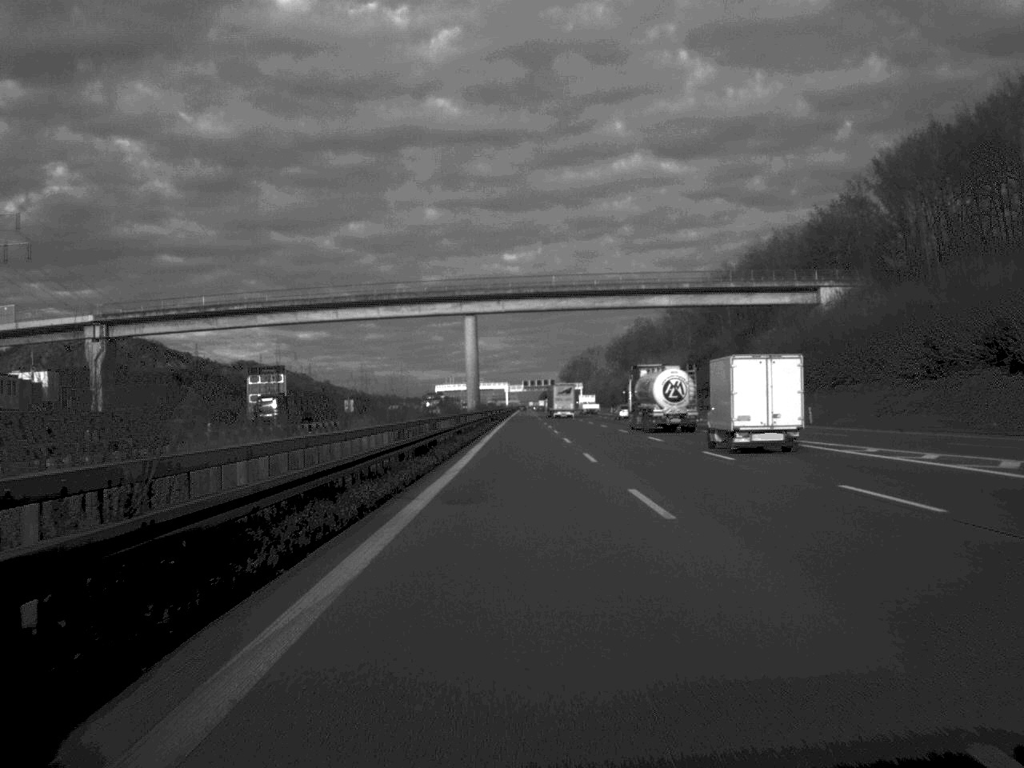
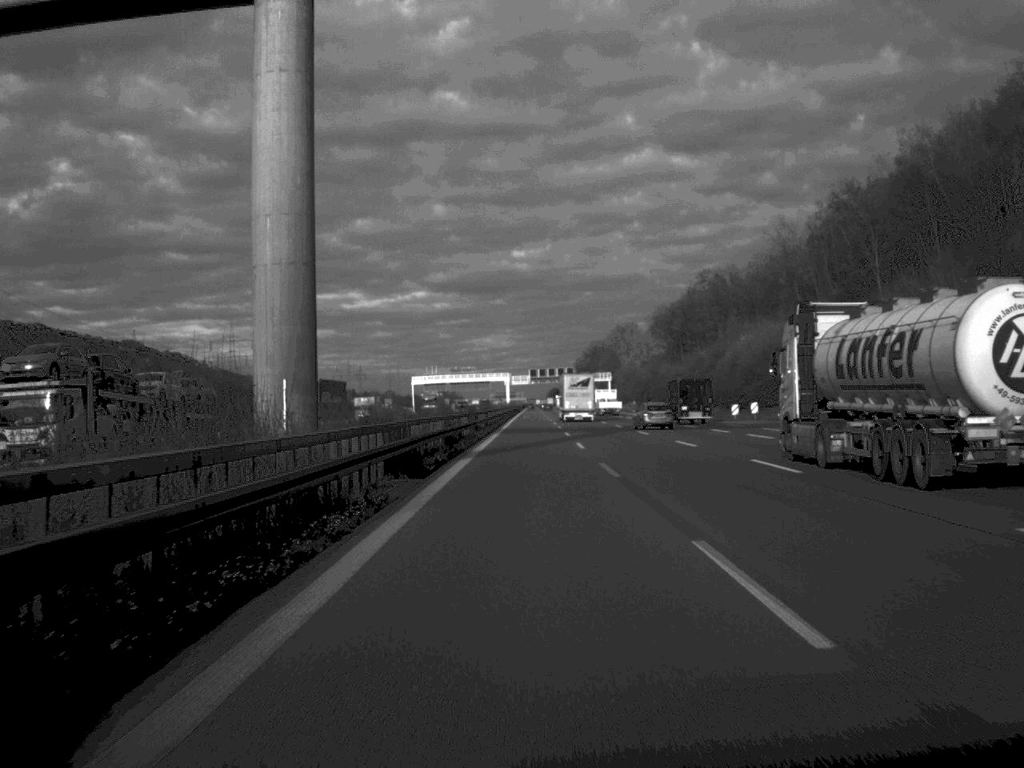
(-0.3, +98.3) m; 0°
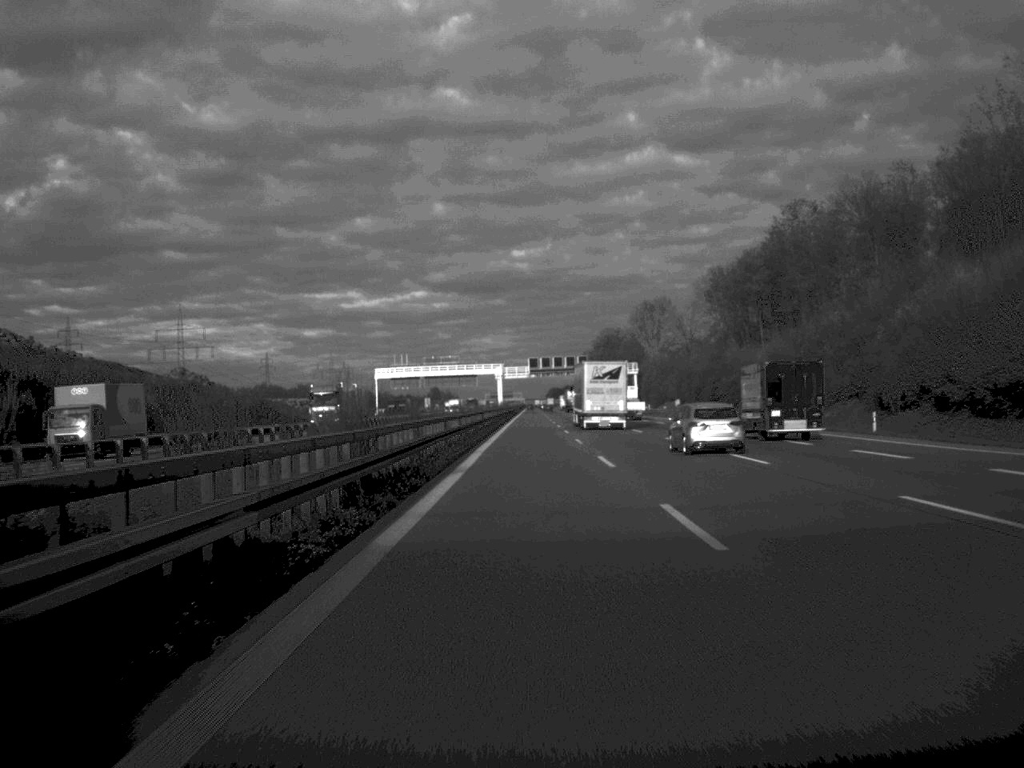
(0.0, +66.5) m; 0°
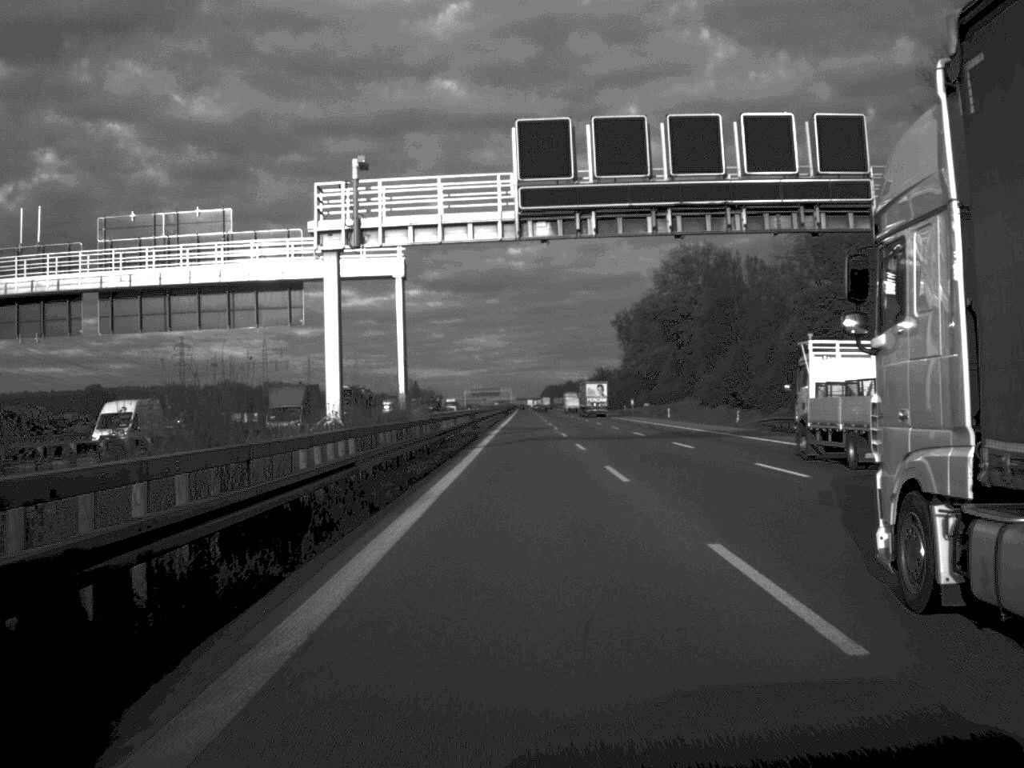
(+0.5, +166.4) m; 0°
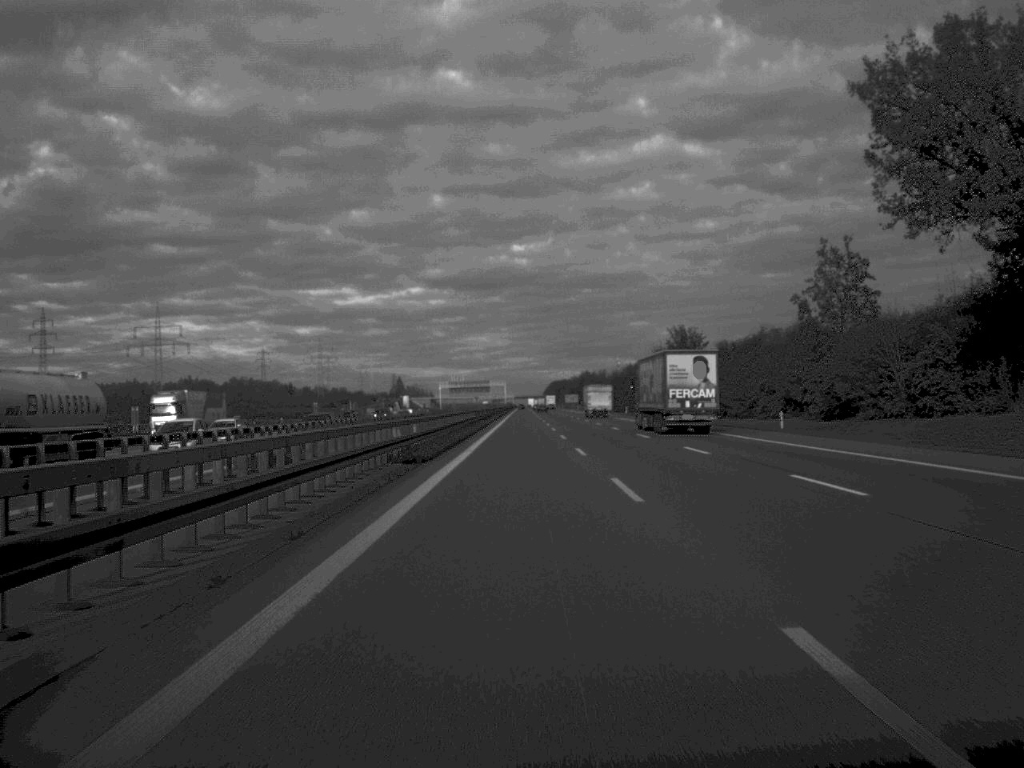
(-0.2, +166.3) m; 0°
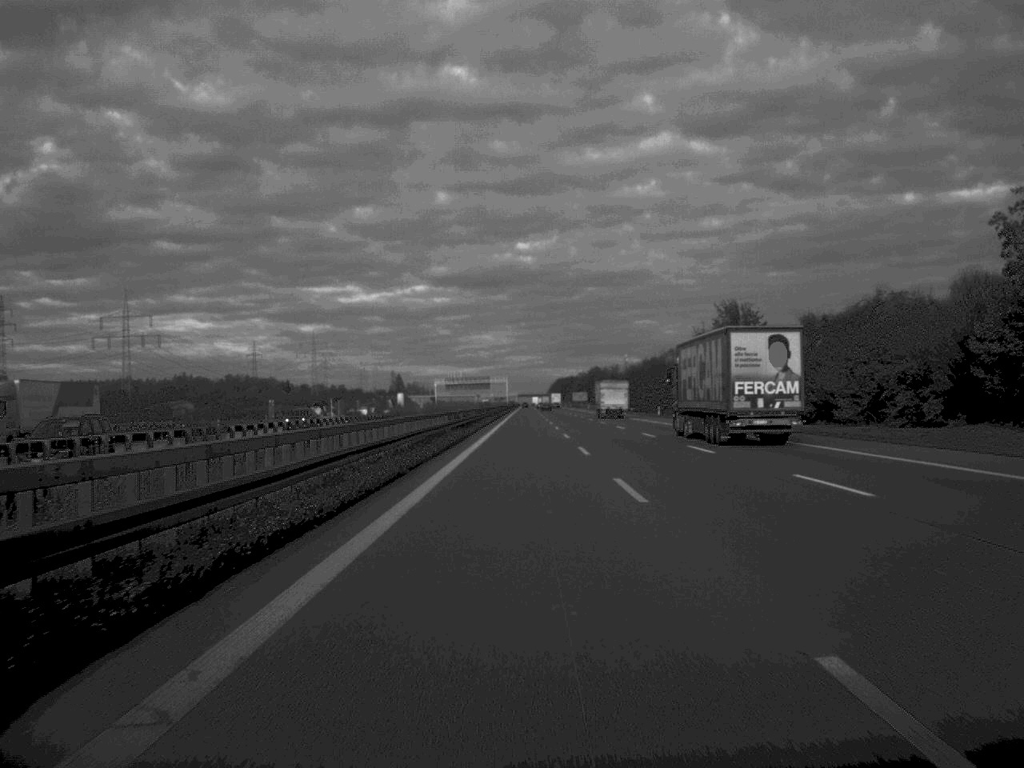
(-0.1, +36.3) m; 0°
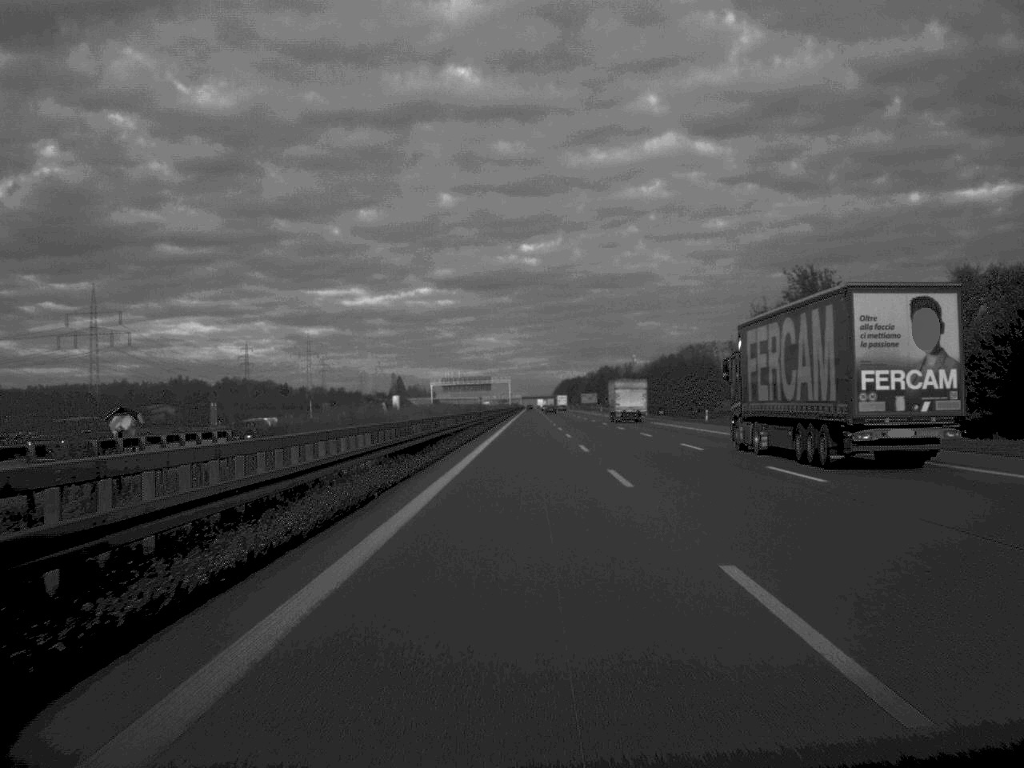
(-0.1, +31.7) m; 0°
